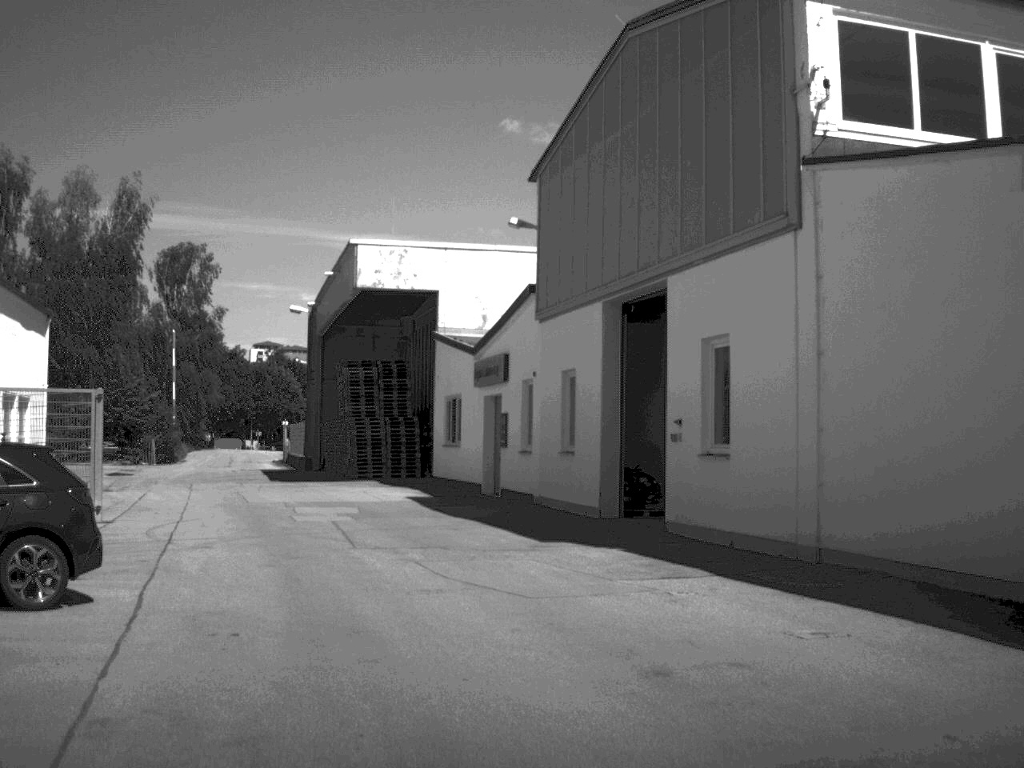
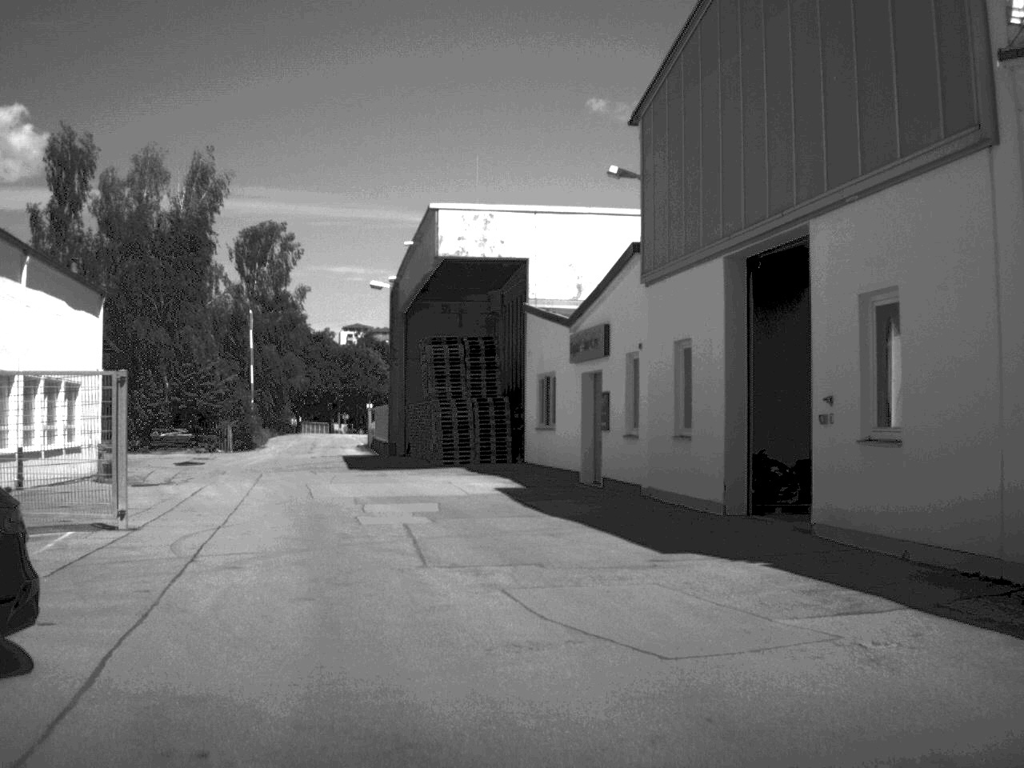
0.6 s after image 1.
(-0.1, +3.6) m; -4°
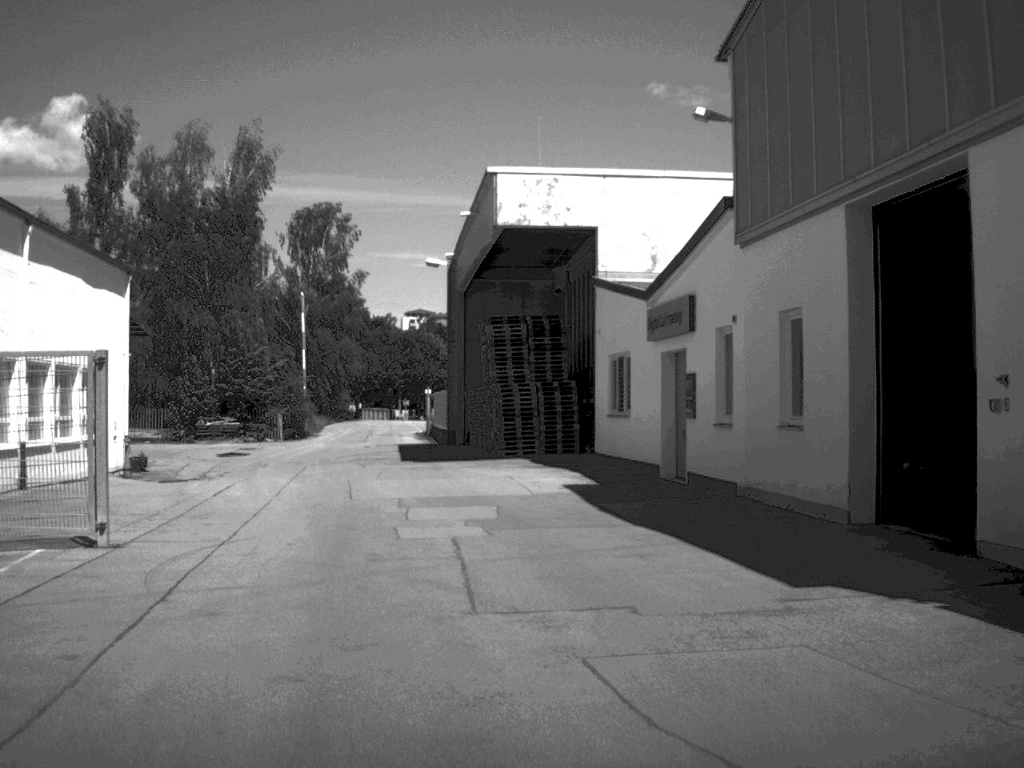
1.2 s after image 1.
(-0.1, +3.5) m; -3°
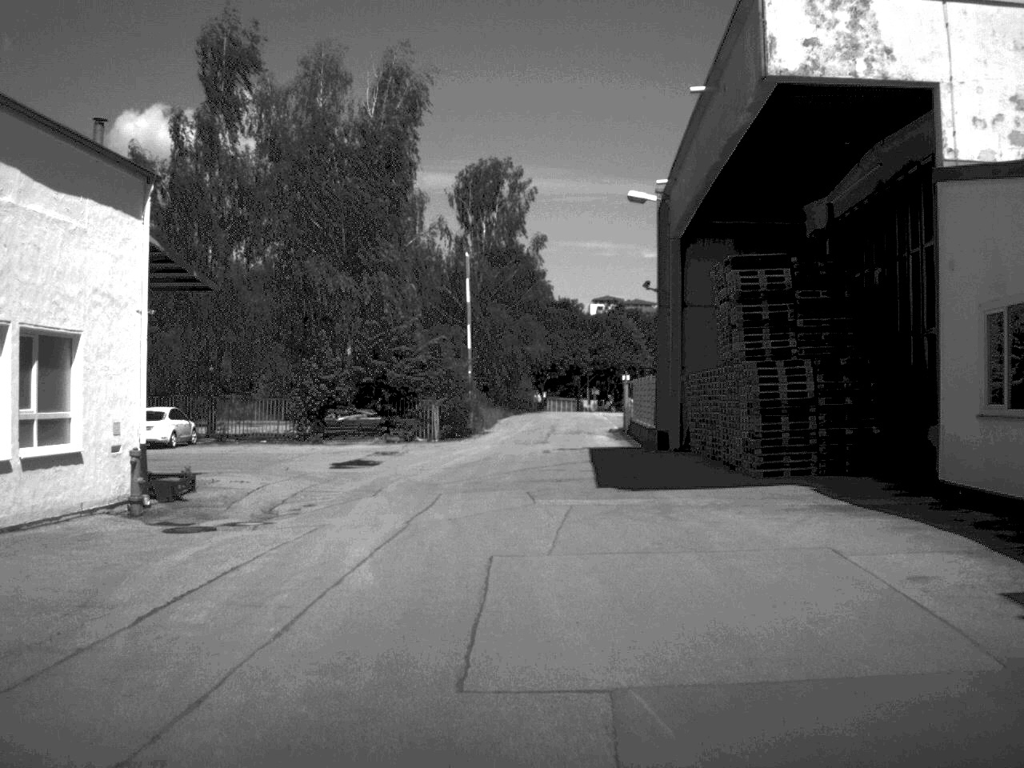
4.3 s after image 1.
(-1.3, +14.2) m; -8°
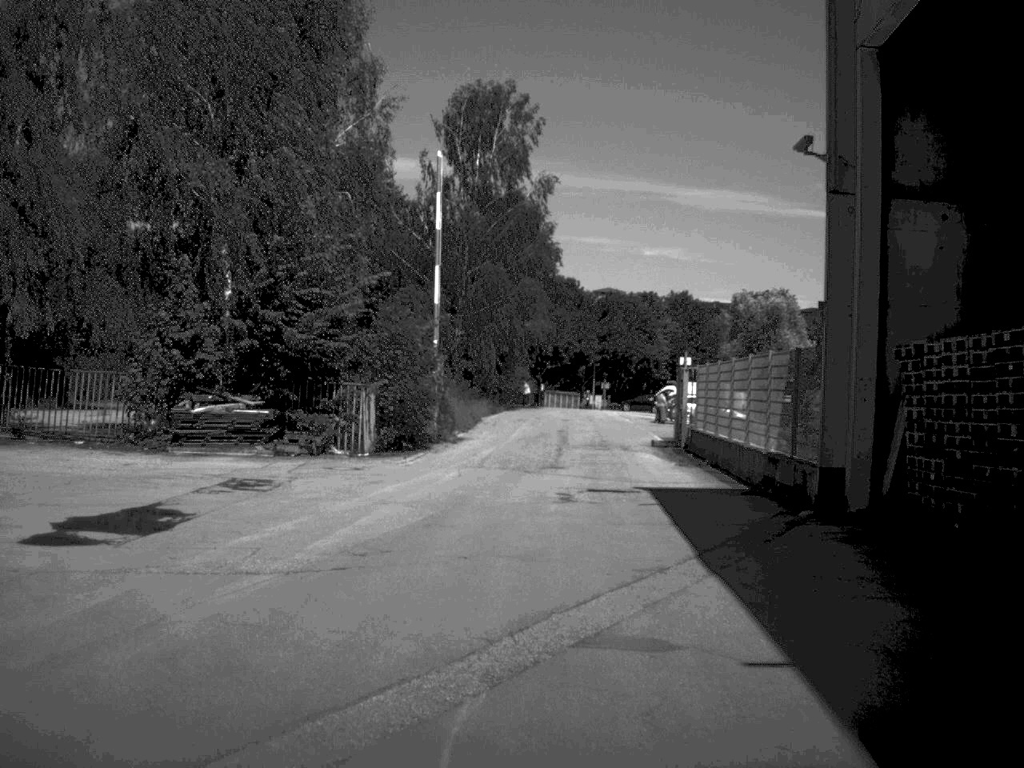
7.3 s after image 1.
(-0.1, +20.6) m; 0°
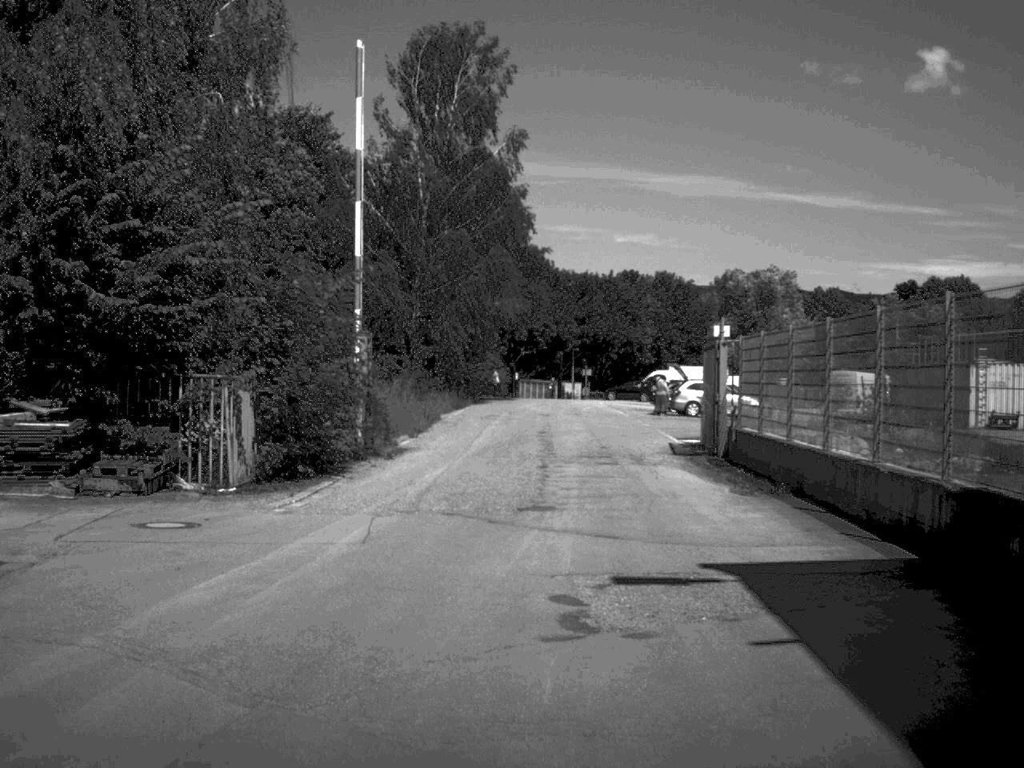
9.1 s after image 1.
(+0.1, +10.6) m; +1°
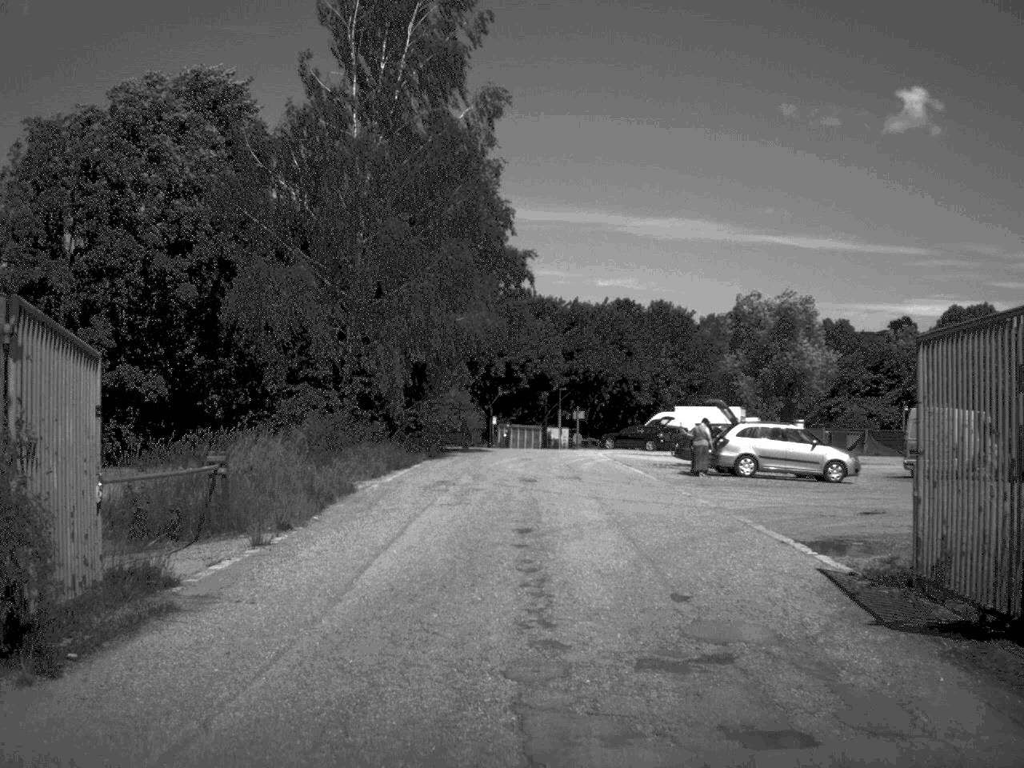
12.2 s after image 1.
(+0.2, +16.1) m; +1°
